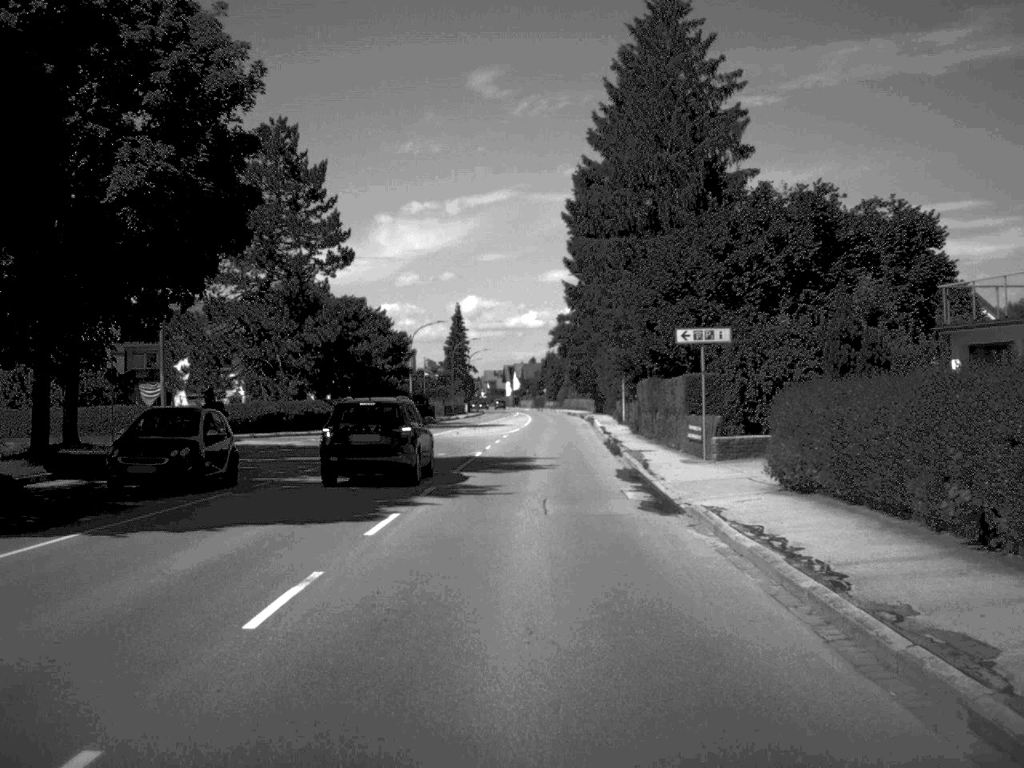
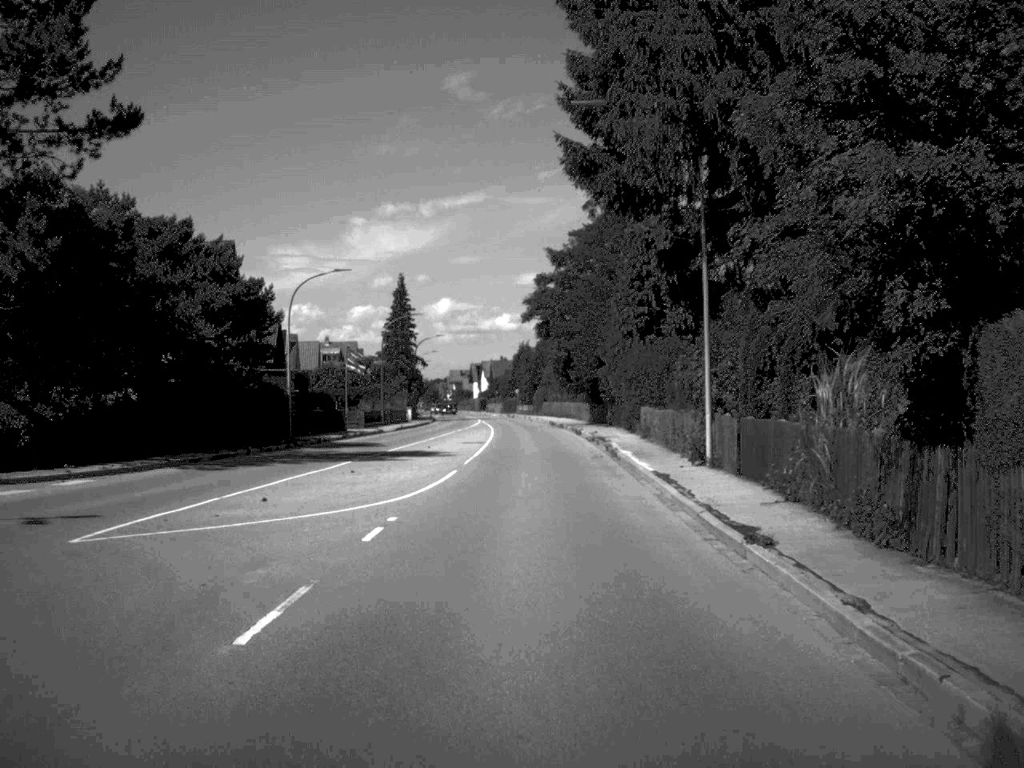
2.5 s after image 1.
(+0.5, +36.9) m; +1°
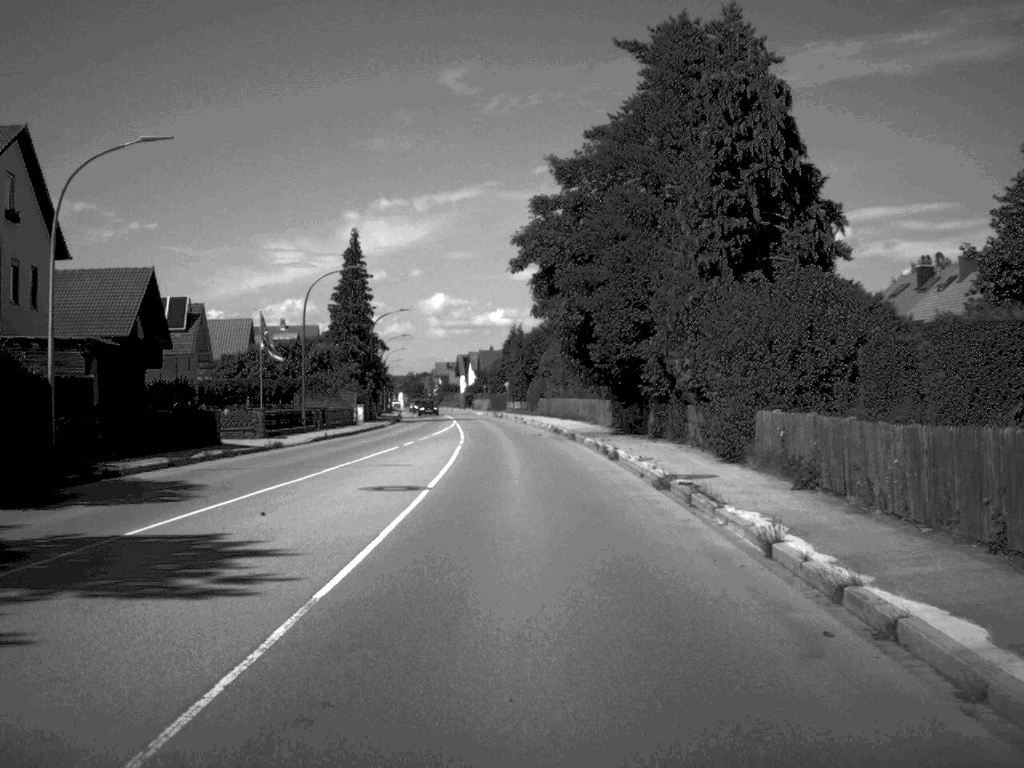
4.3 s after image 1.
(0.0, +26.4) m; 0°
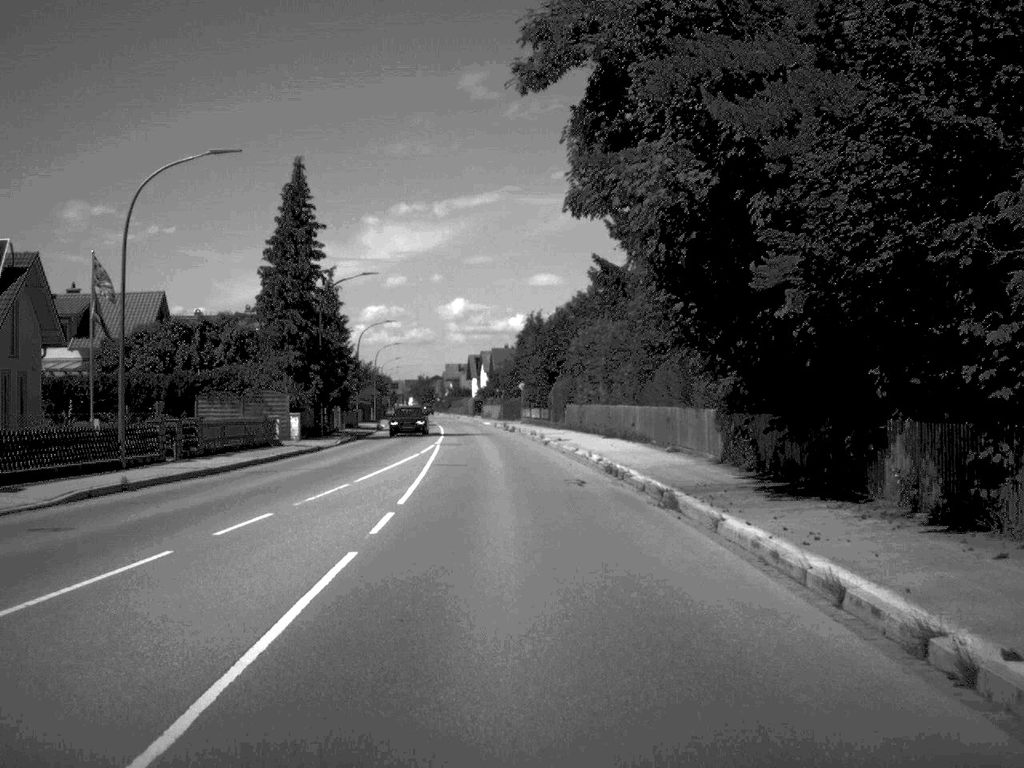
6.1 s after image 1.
(-0.2, +26.7) m; -1°
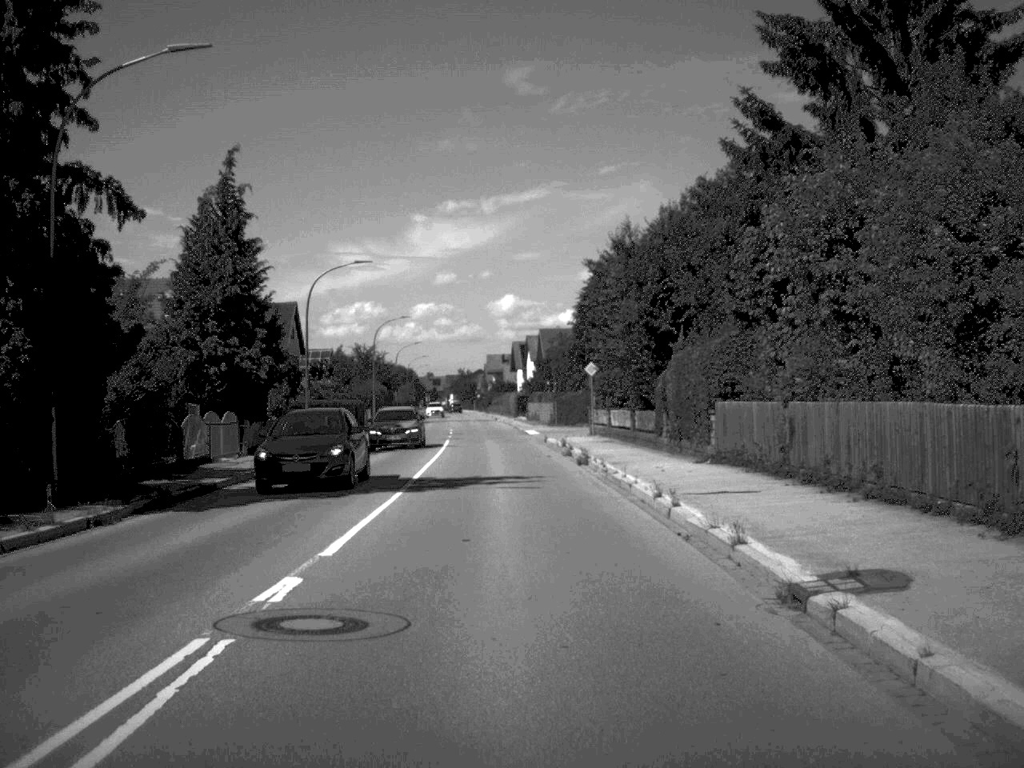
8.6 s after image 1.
(-0.9, +36.9) m; -2°
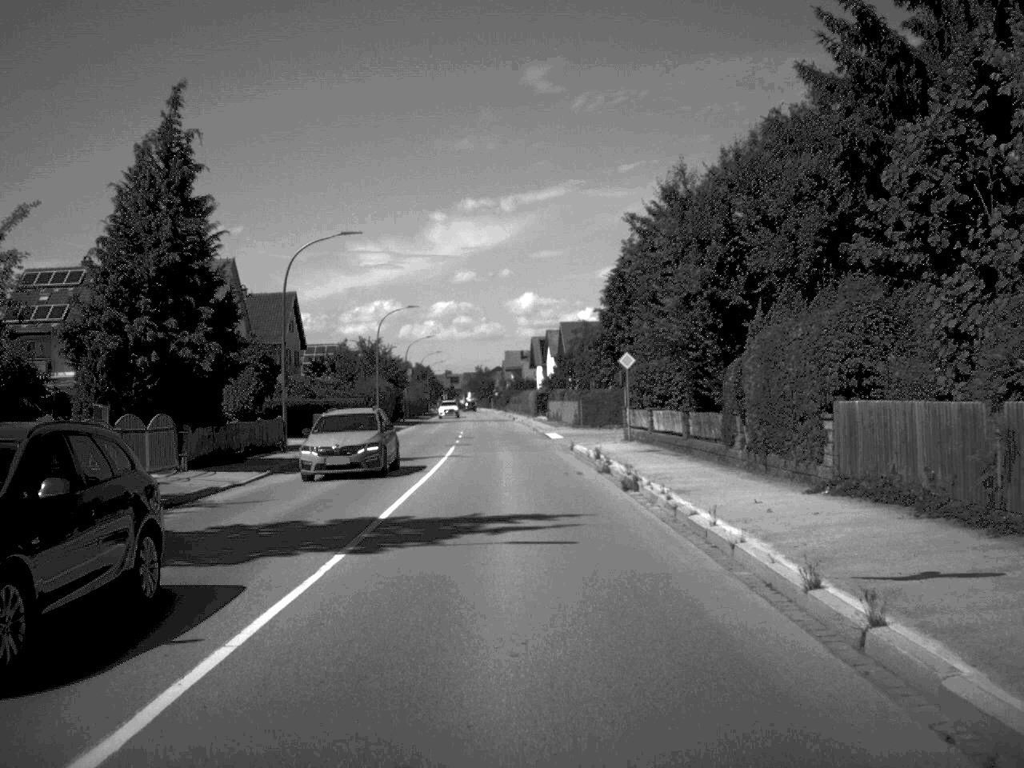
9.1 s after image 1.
(-0.1, +8.7) m; -1°
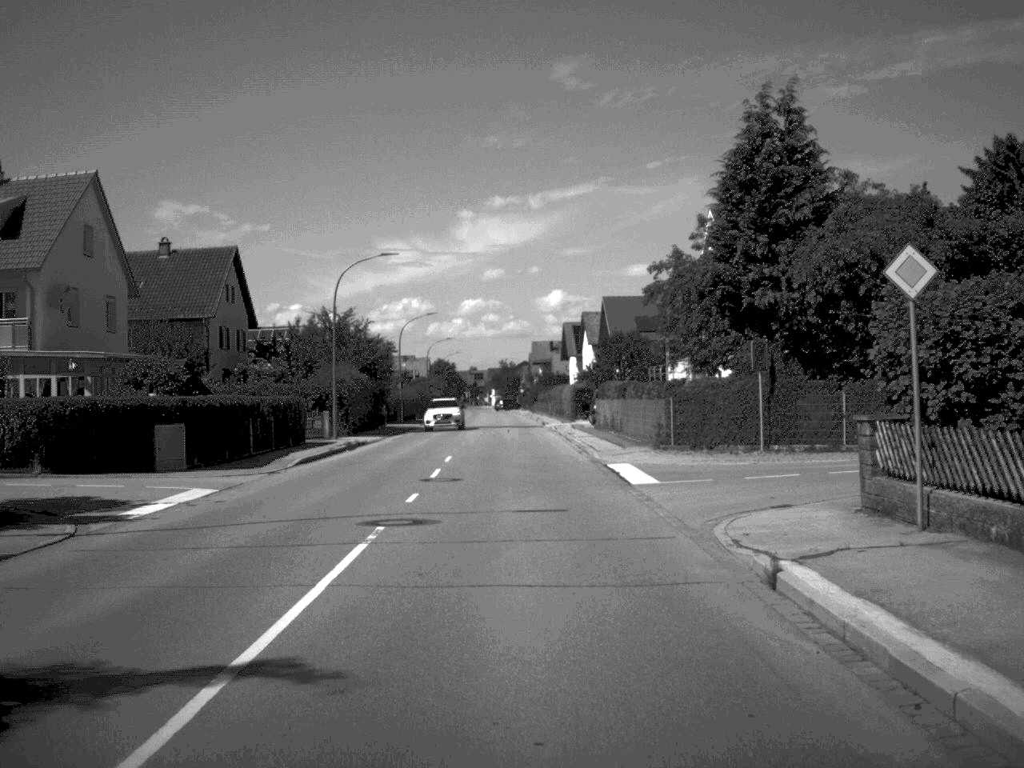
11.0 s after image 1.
(-0.4, +27.8) m; -1°
